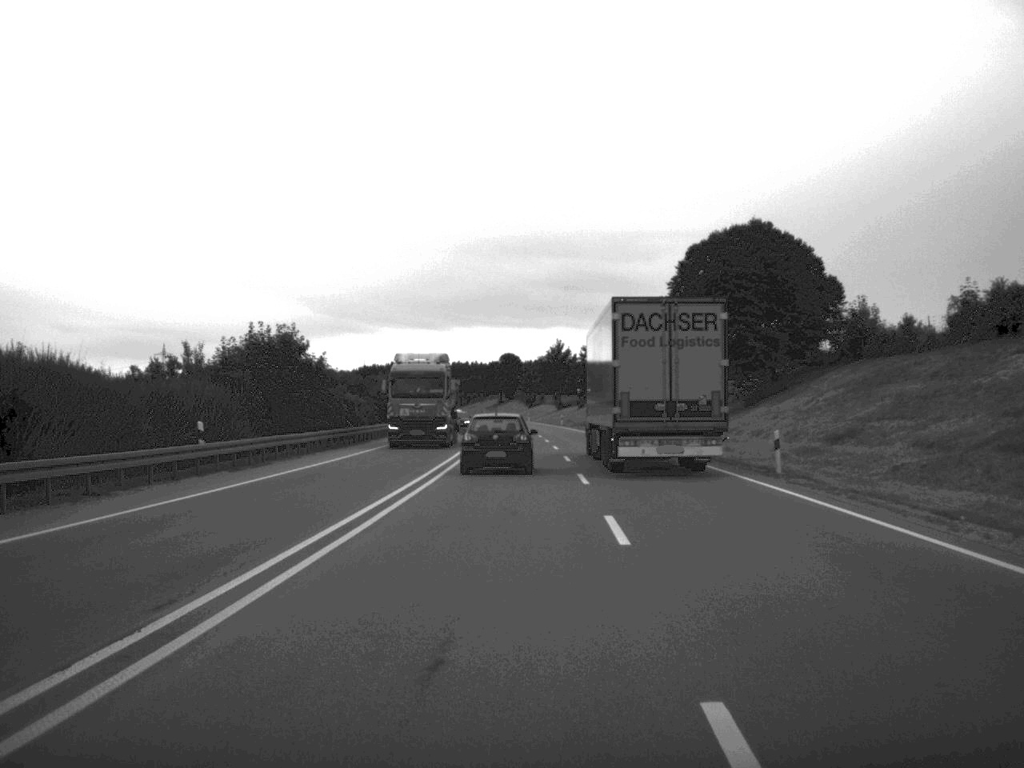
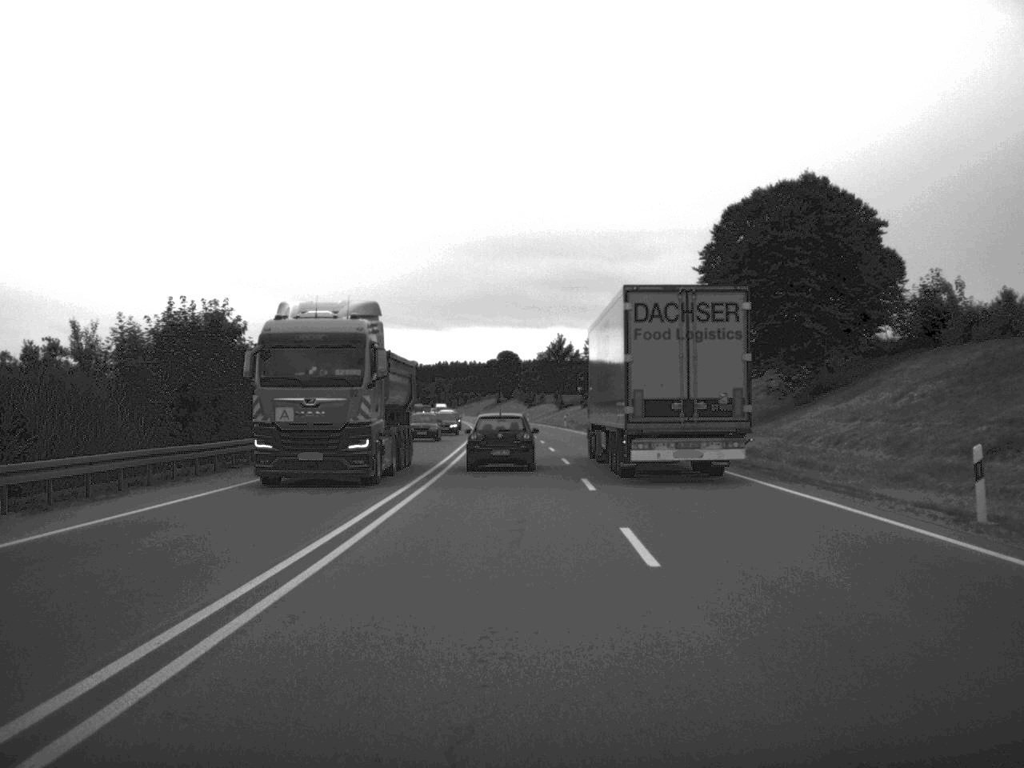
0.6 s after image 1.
(0.0, +14.0) m; 0°
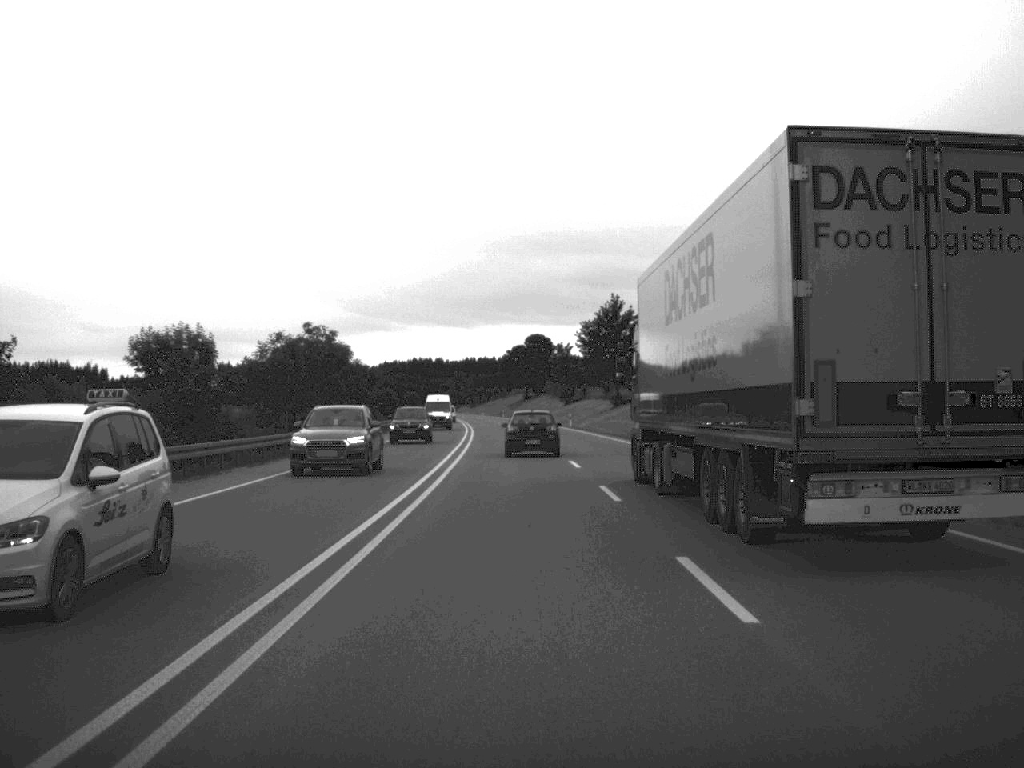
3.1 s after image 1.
(-0.9, +62.7) m; -2°
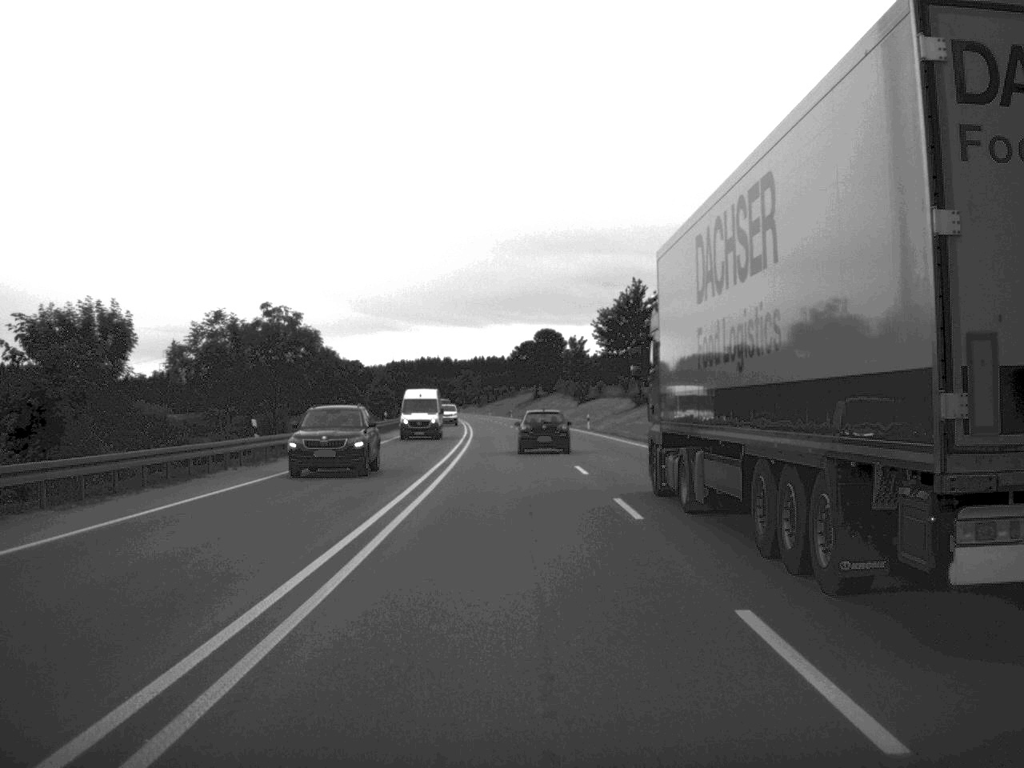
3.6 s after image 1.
(-0.1, +15.4) m; 0°
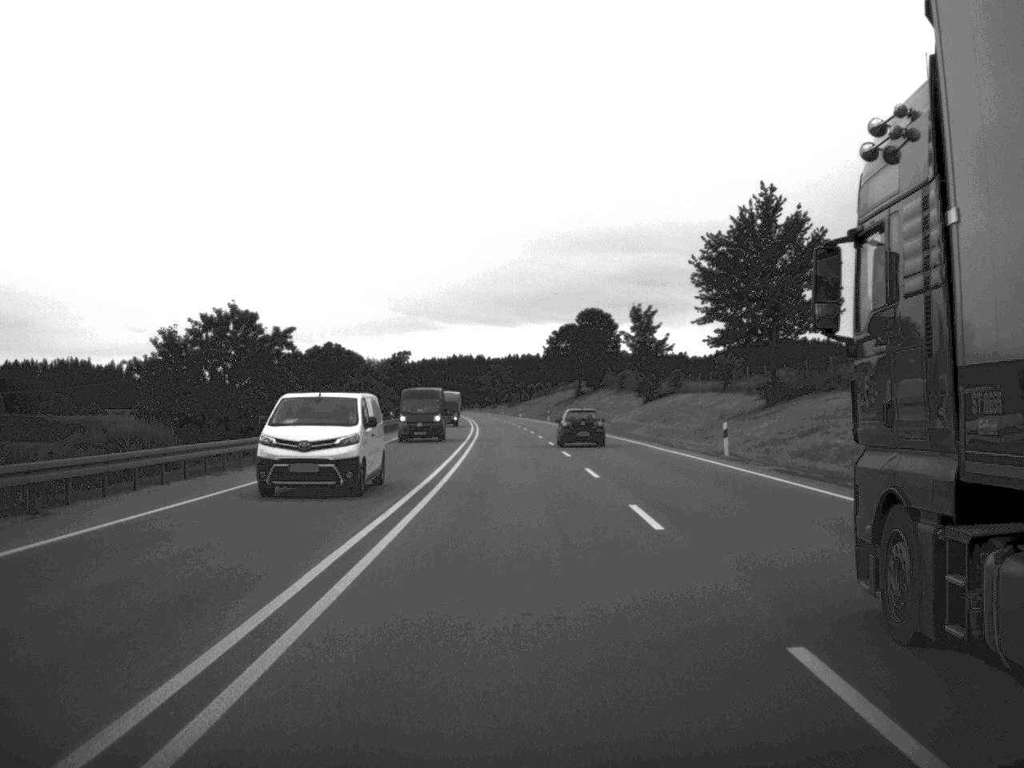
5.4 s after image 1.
(-0.7, +48.9) m; -2°
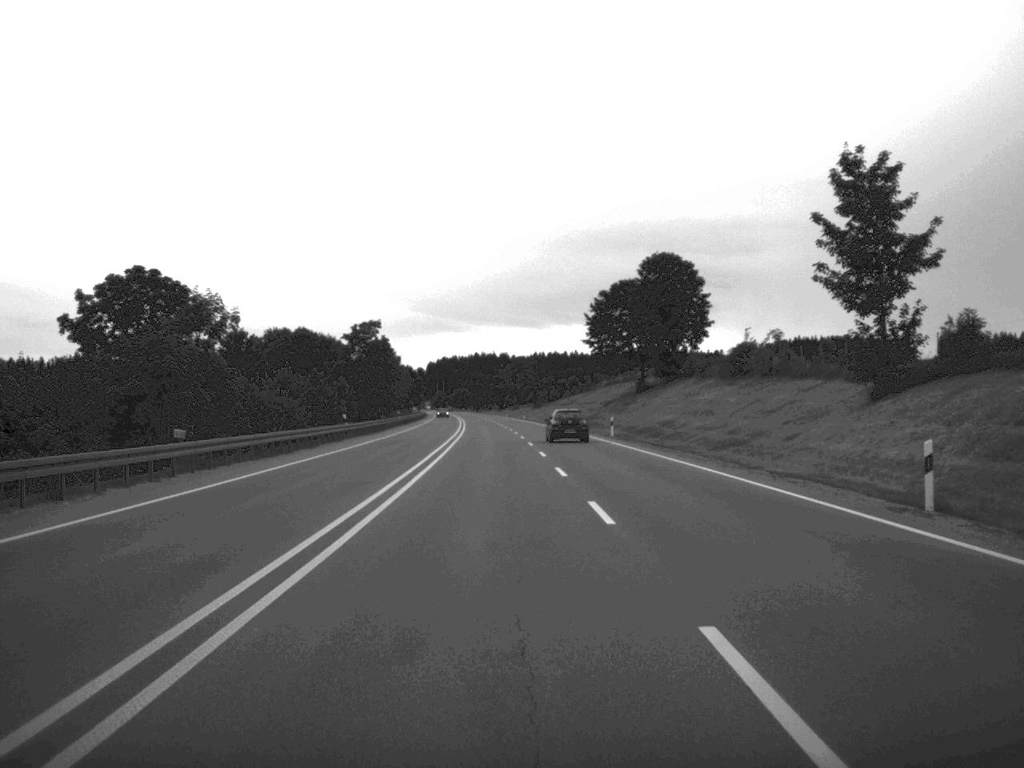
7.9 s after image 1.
(-0.8, +70.3) m; -1°
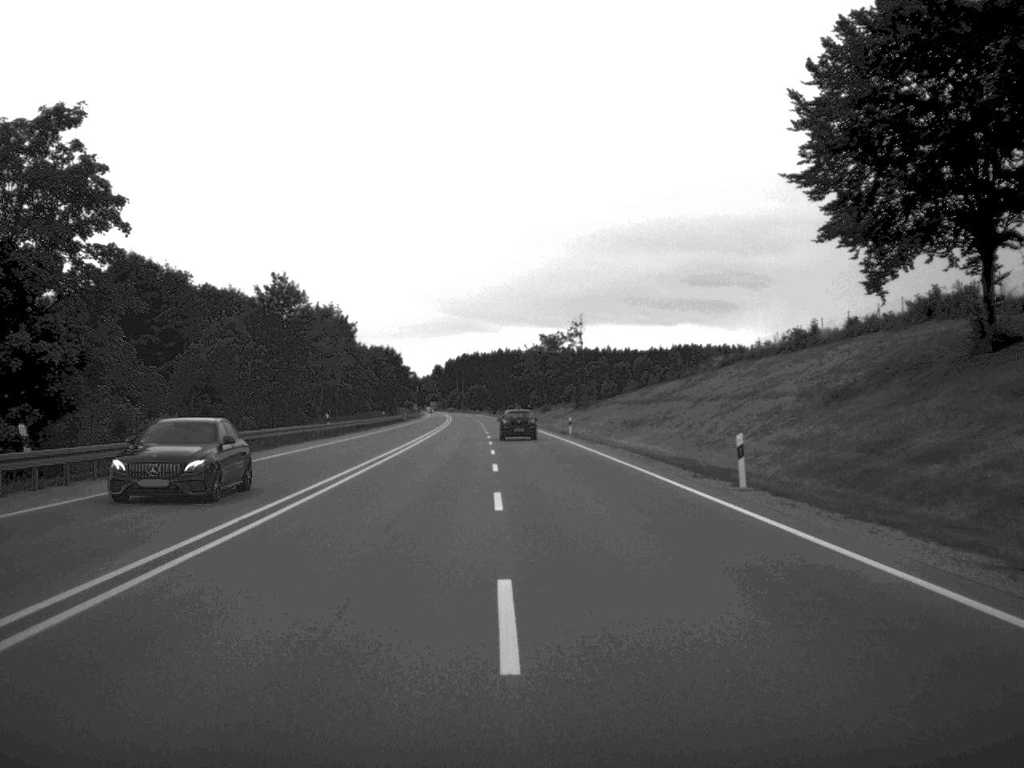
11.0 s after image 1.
(-1.3, +92.4) m; -1°
